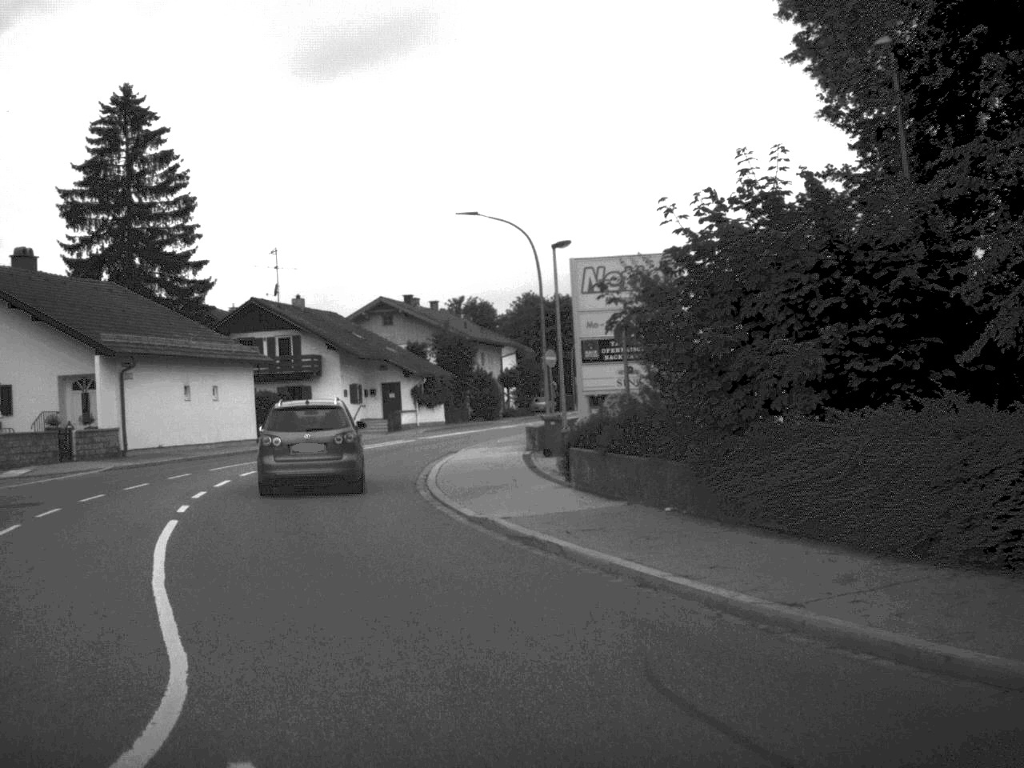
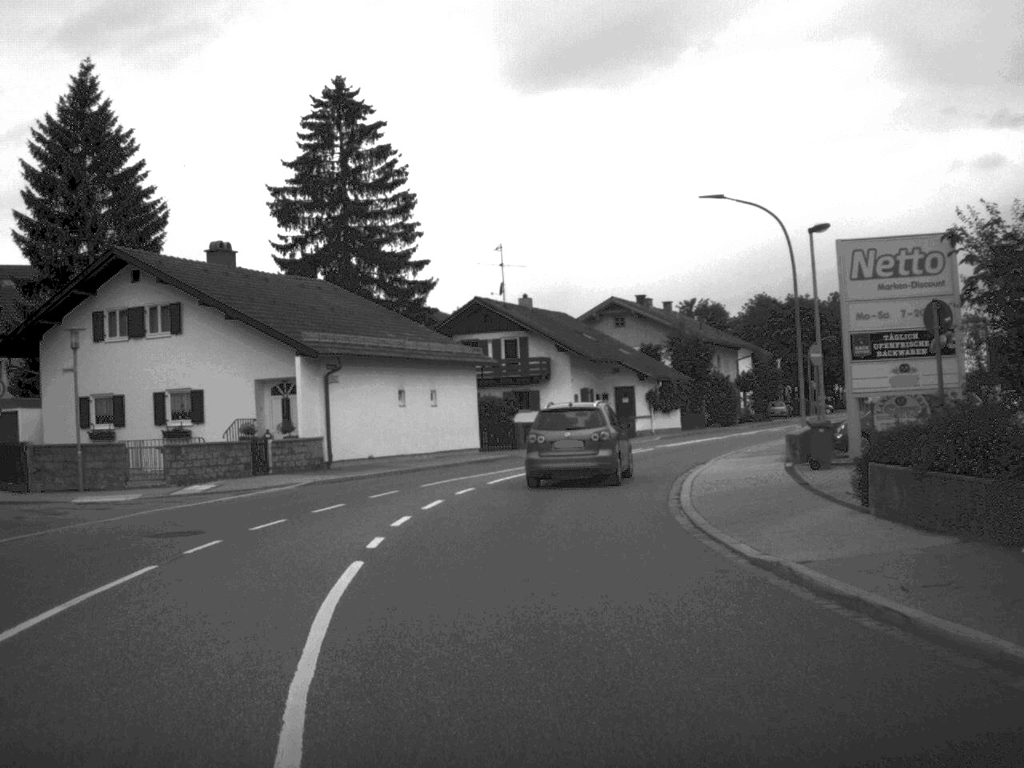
(-0.4, +4.1) m; -10°
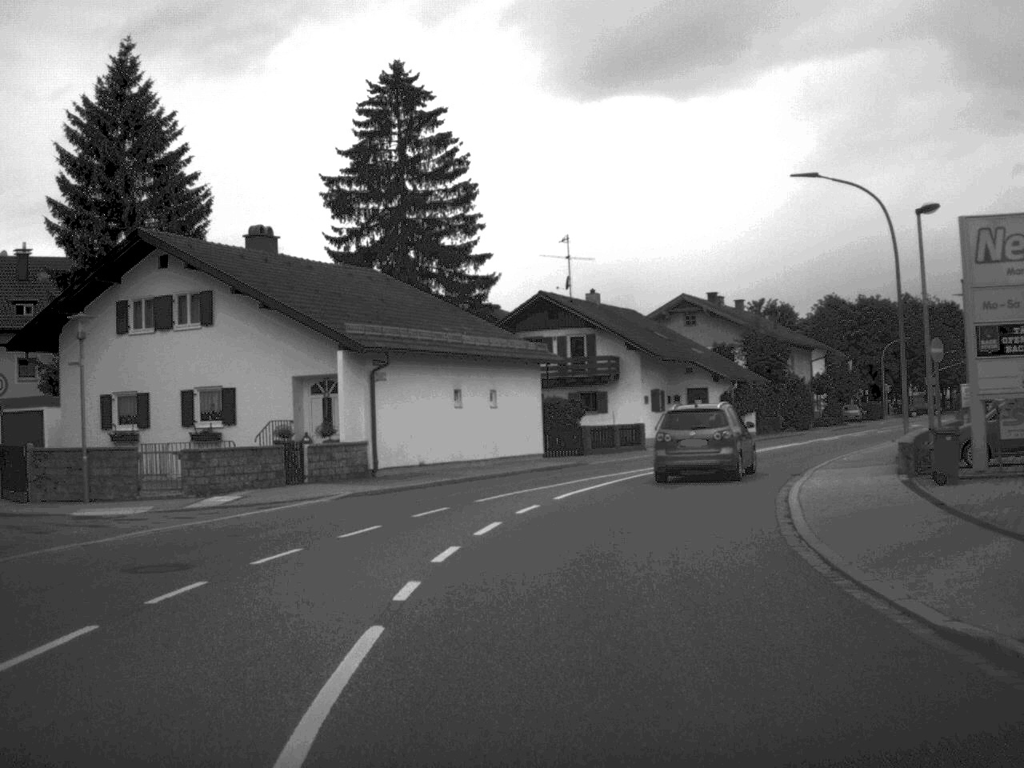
(-0.1, +3.8) m; -2°
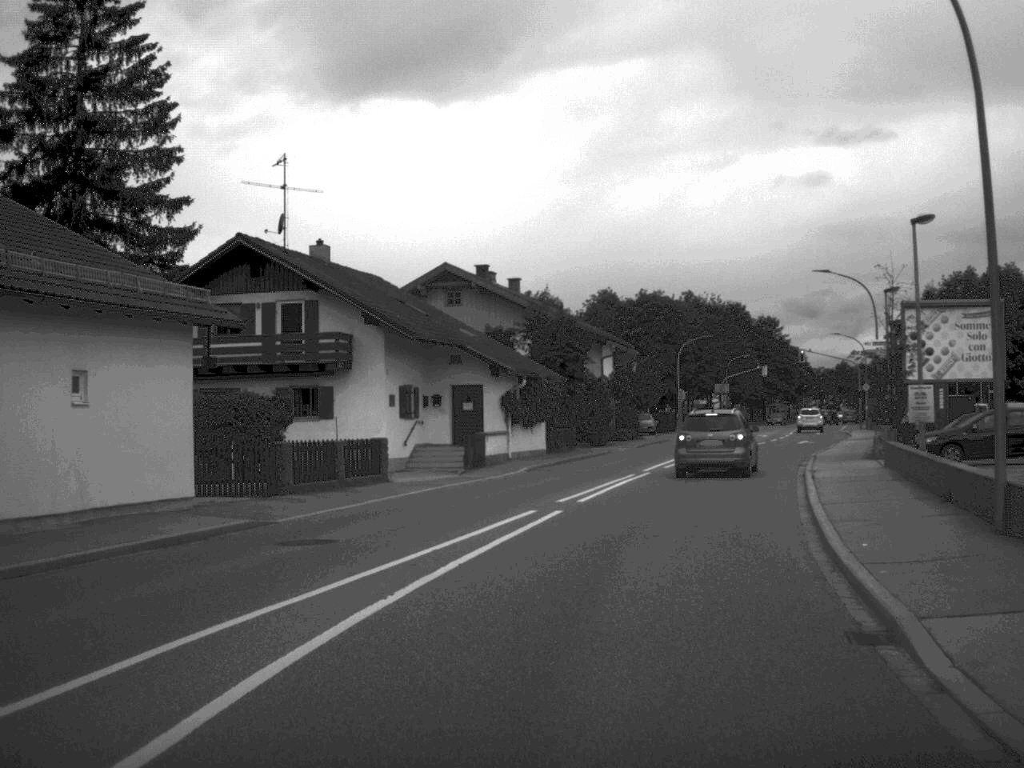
(+1.5, +18.6) m; +11°
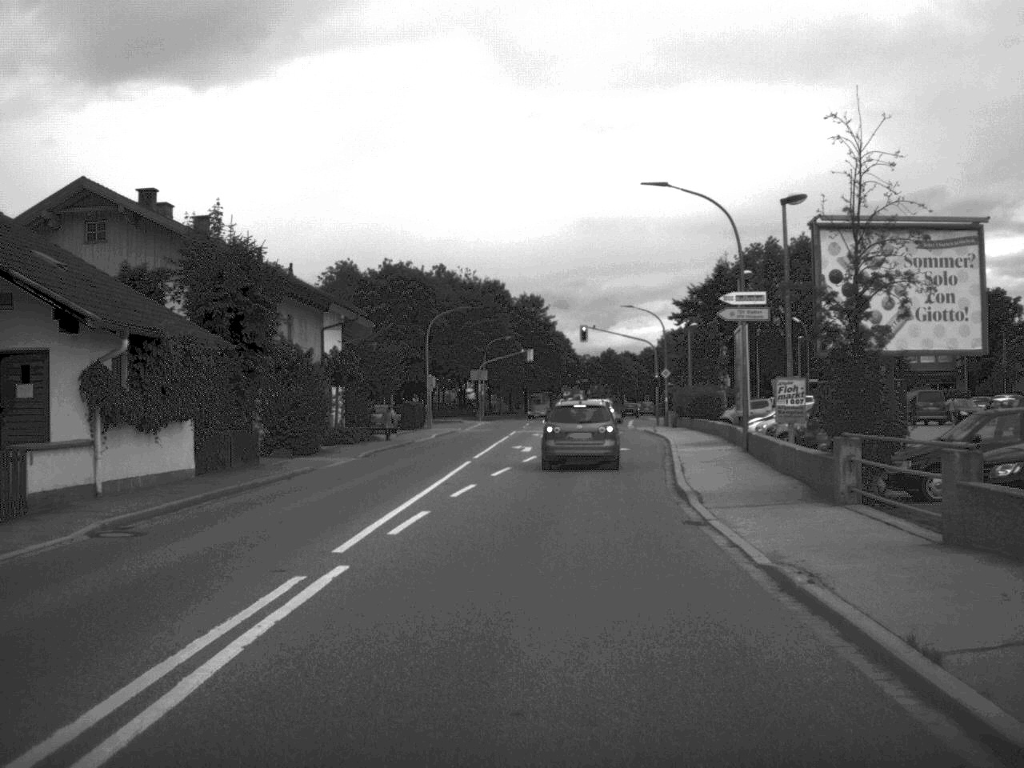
(+2.0, +19.4) m; +11°
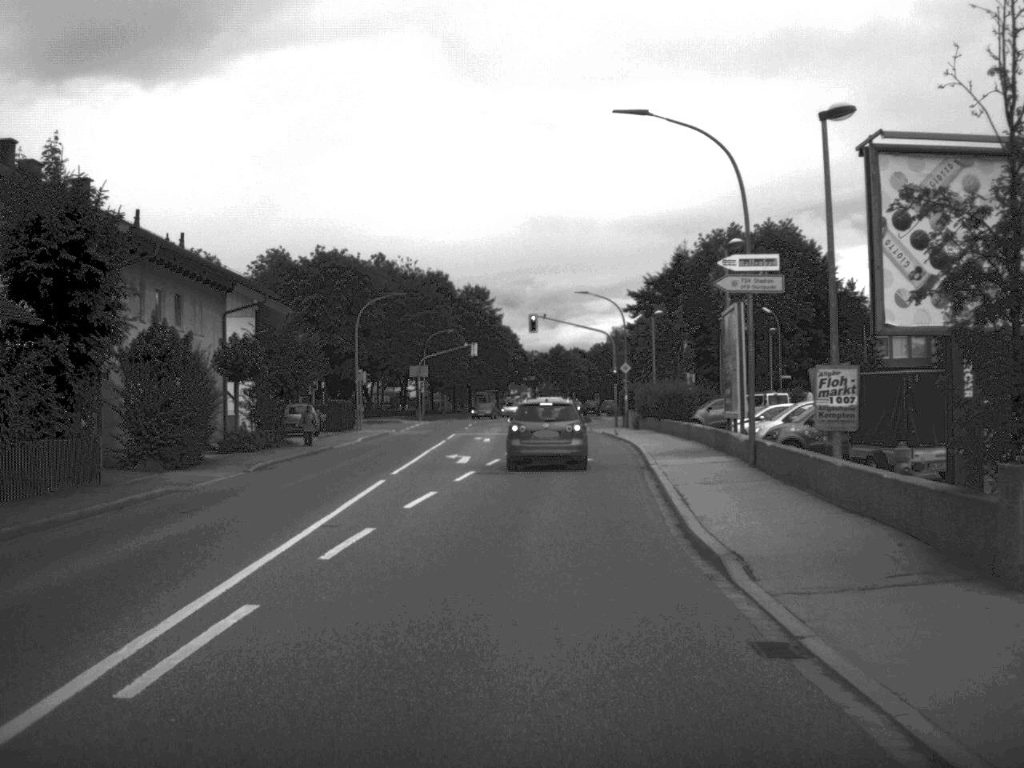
(+0.2, +8.3) m; +2°
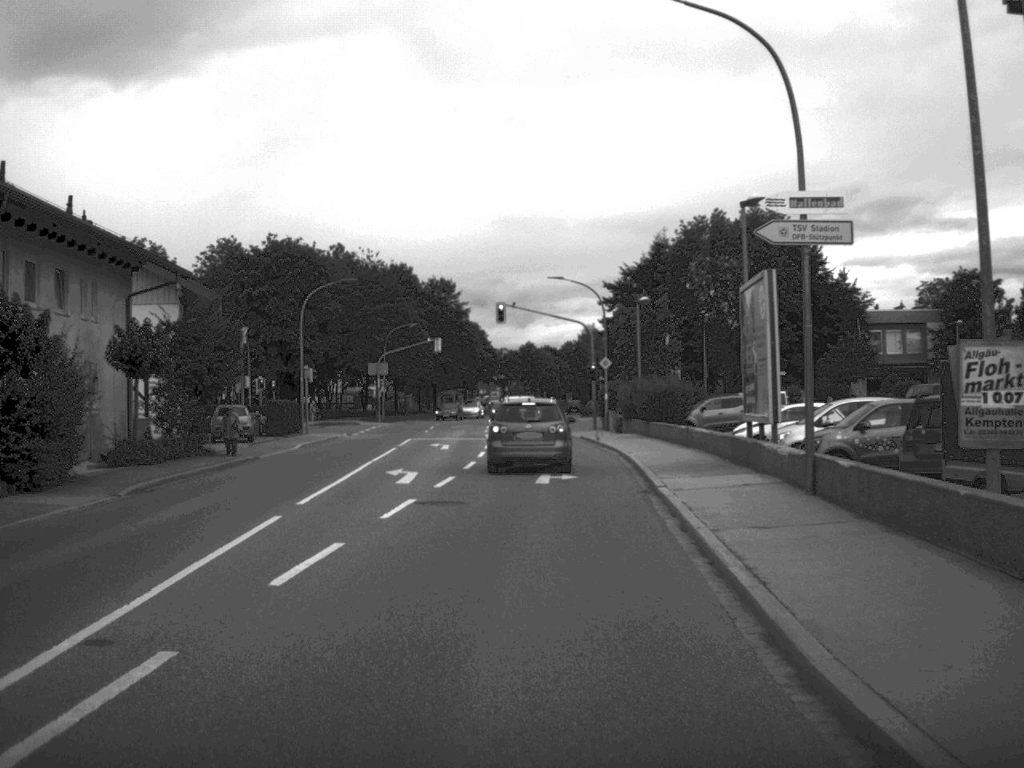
(+0.1, +7.6) m; +1°
